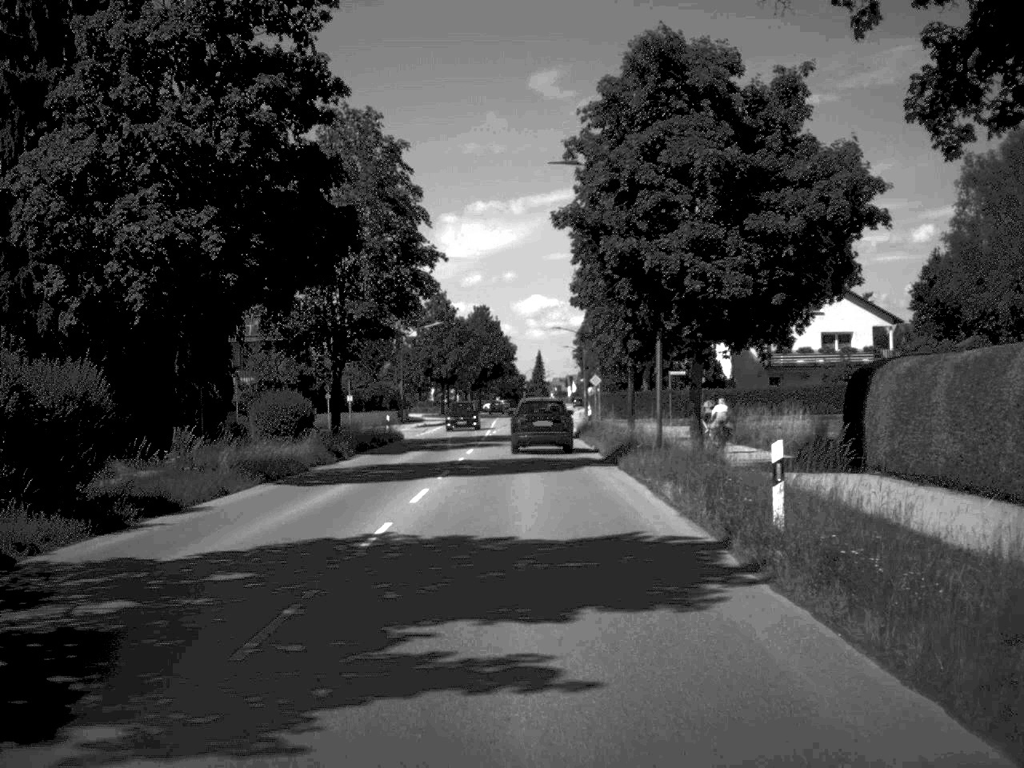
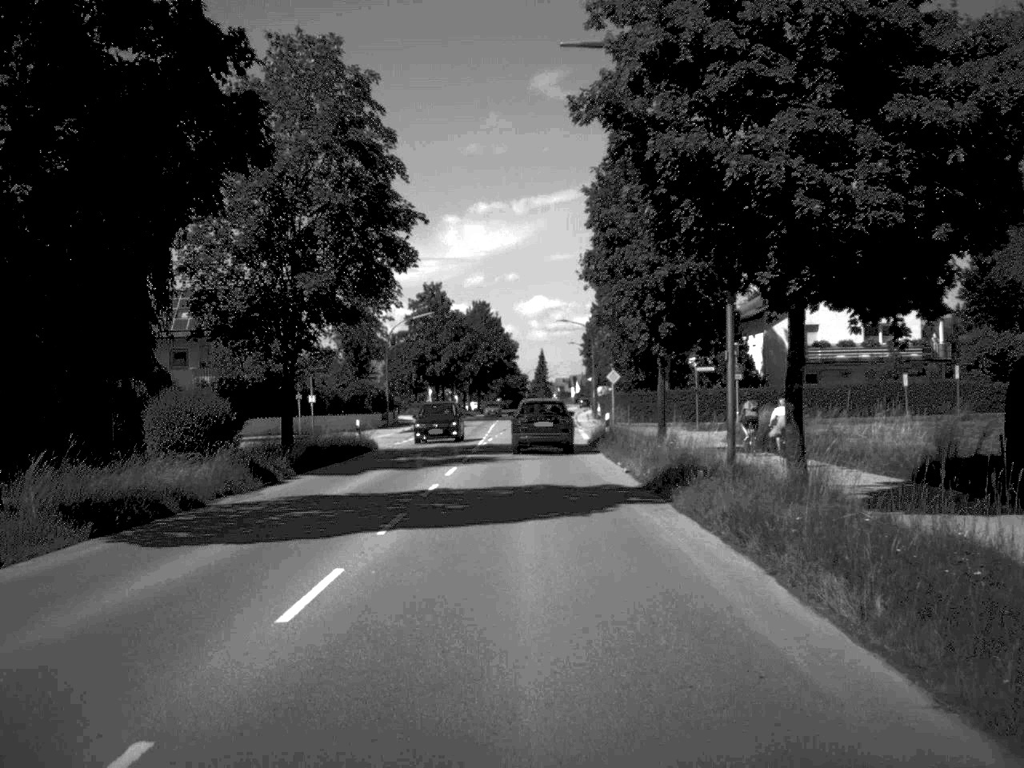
(0.0, +10.5) m; 0°
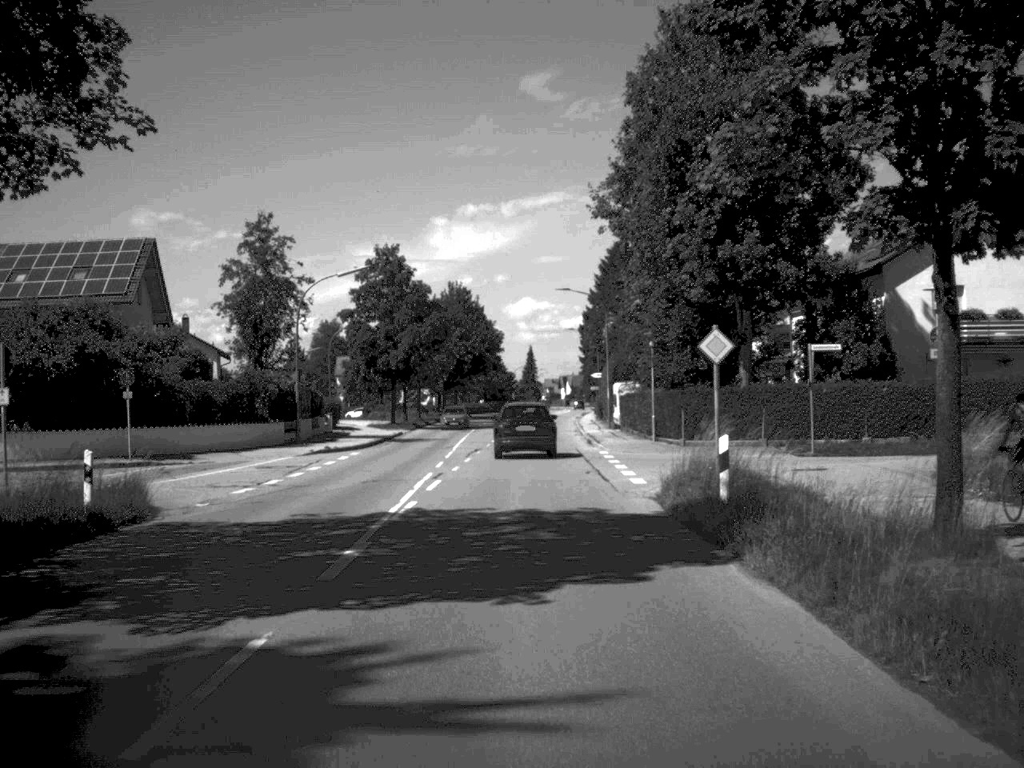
(0.0, +27.2) m; 0°
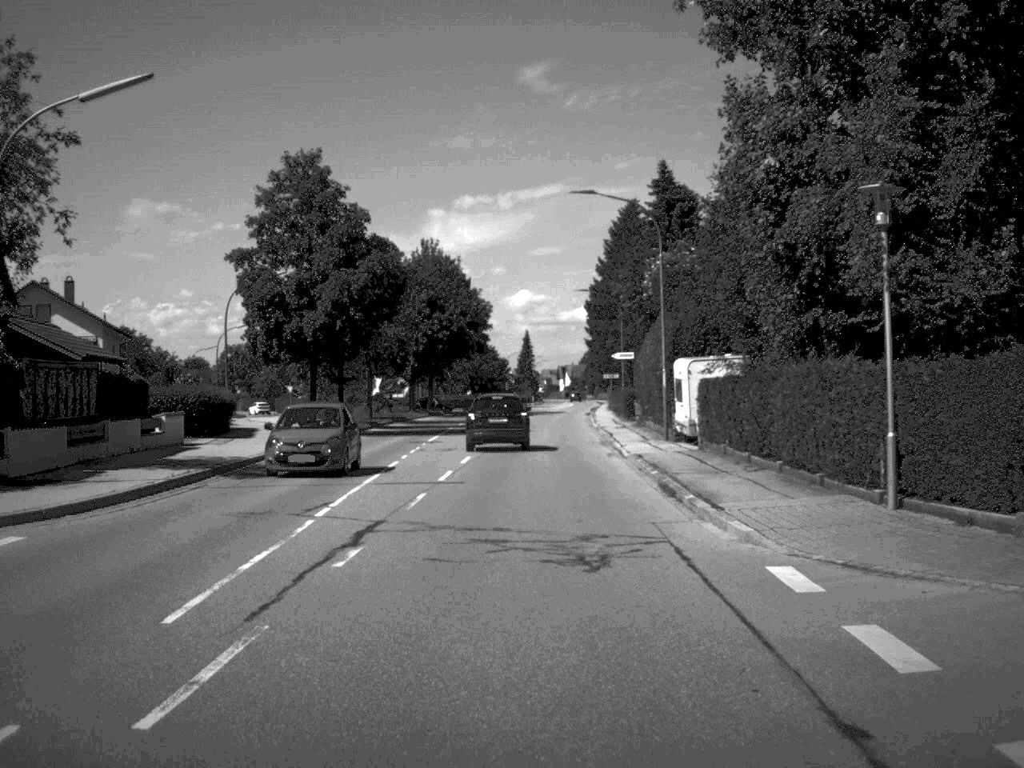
(+0.1, +28.9) m; 0°
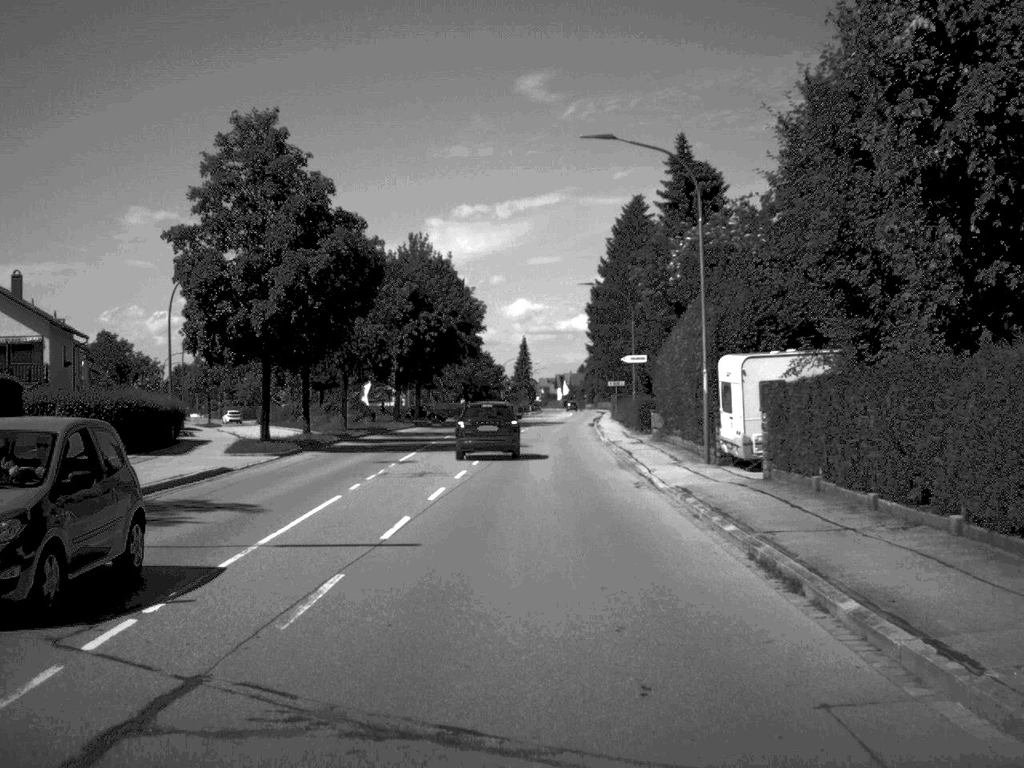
(0.0, +9.0) m; 0°
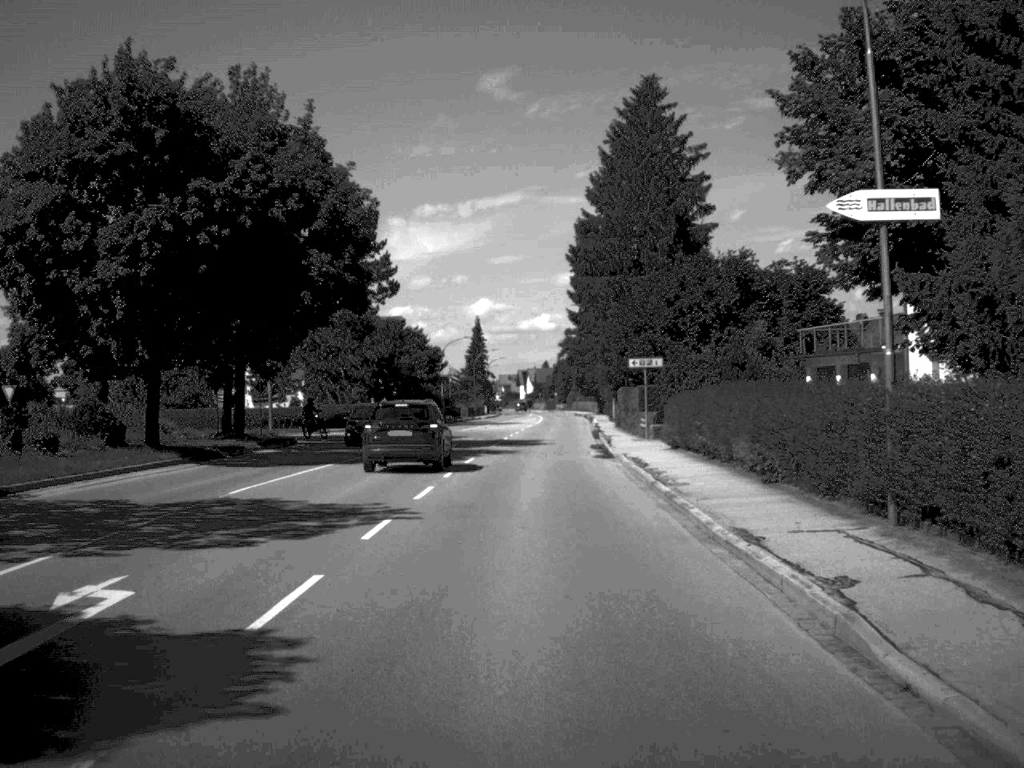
(+0.7, +47.5) m; +1°
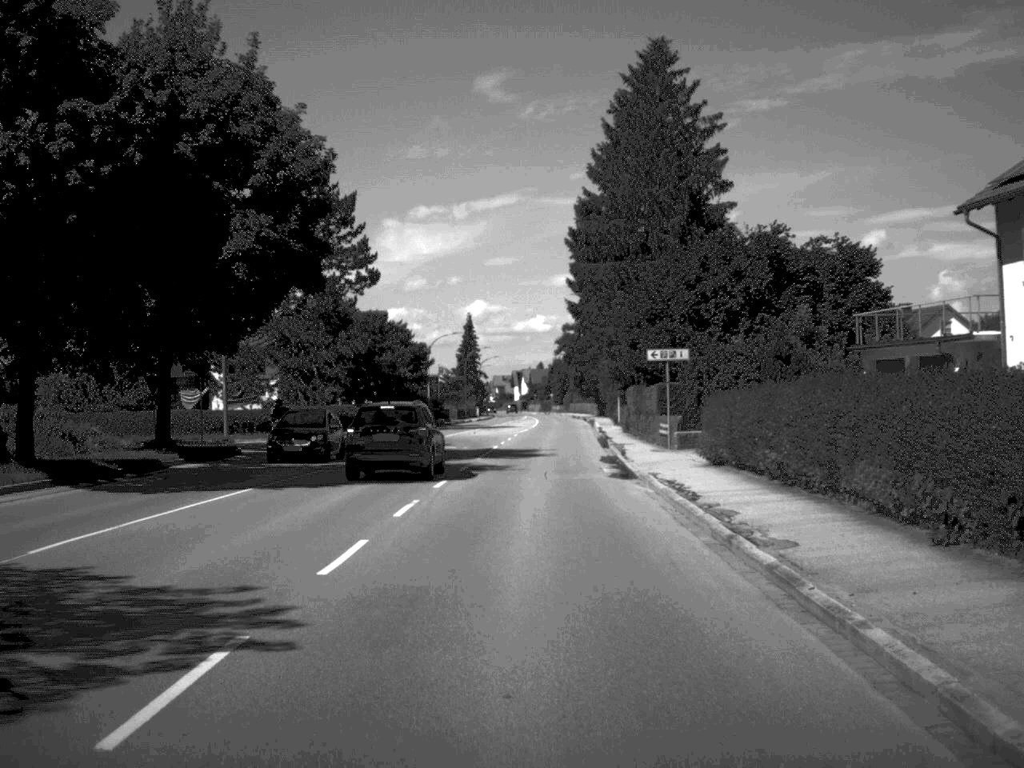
(0.0, +8.9) m; 0°
